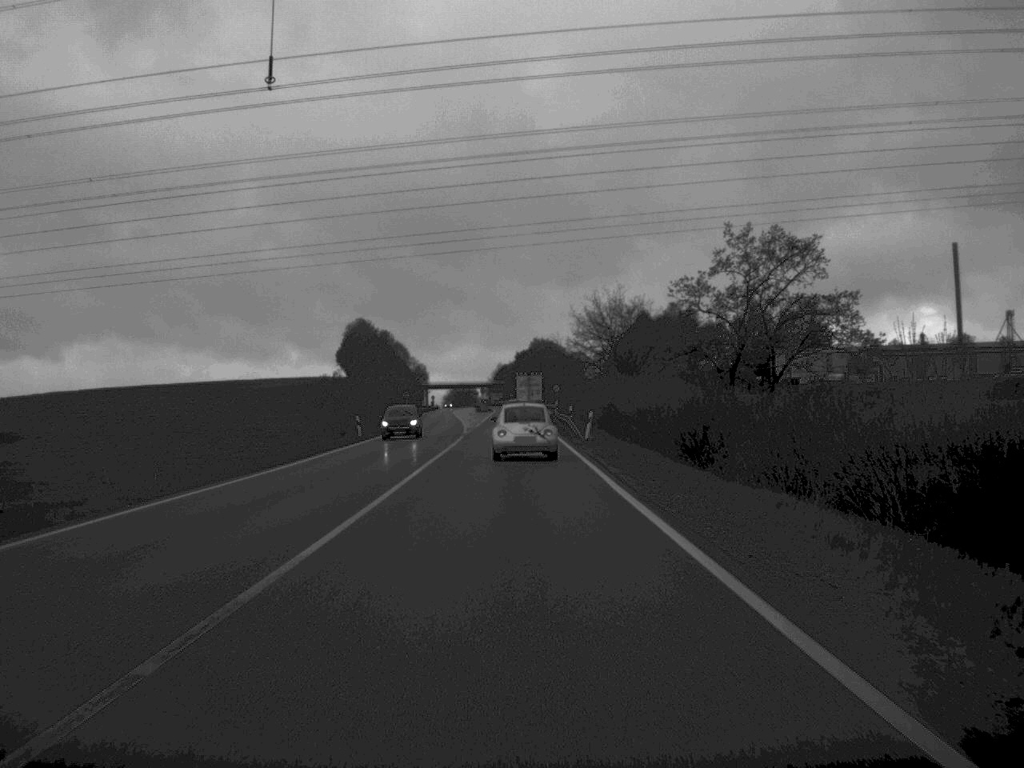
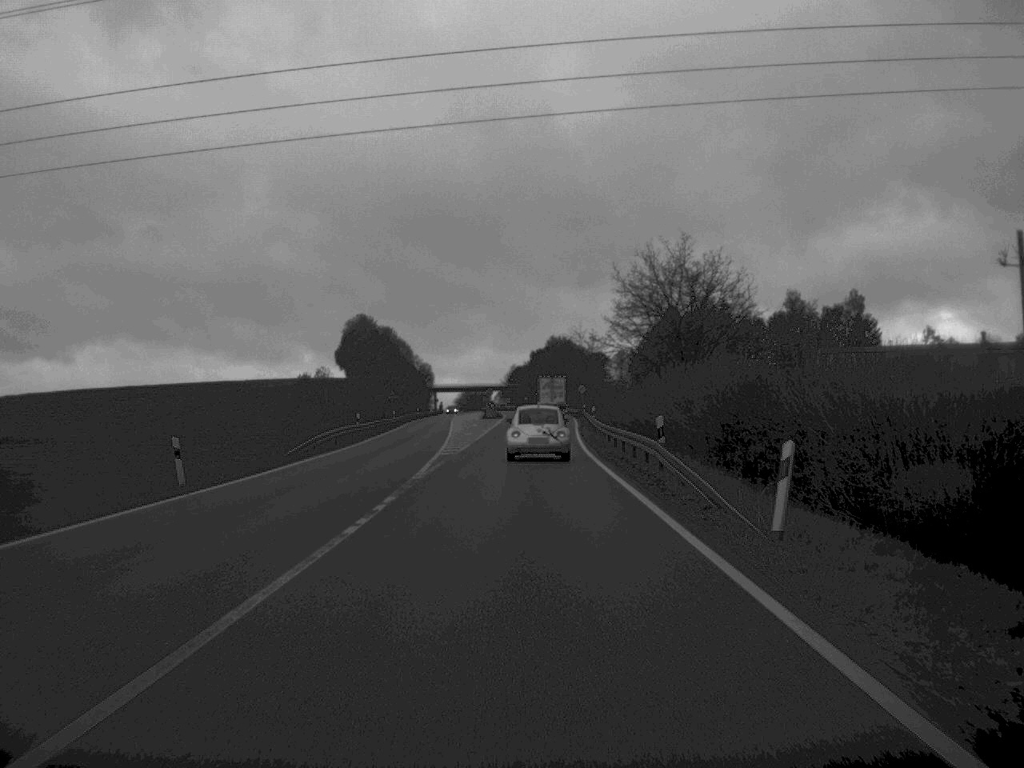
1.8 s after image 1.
(-0.4, +34.4) m; -1°
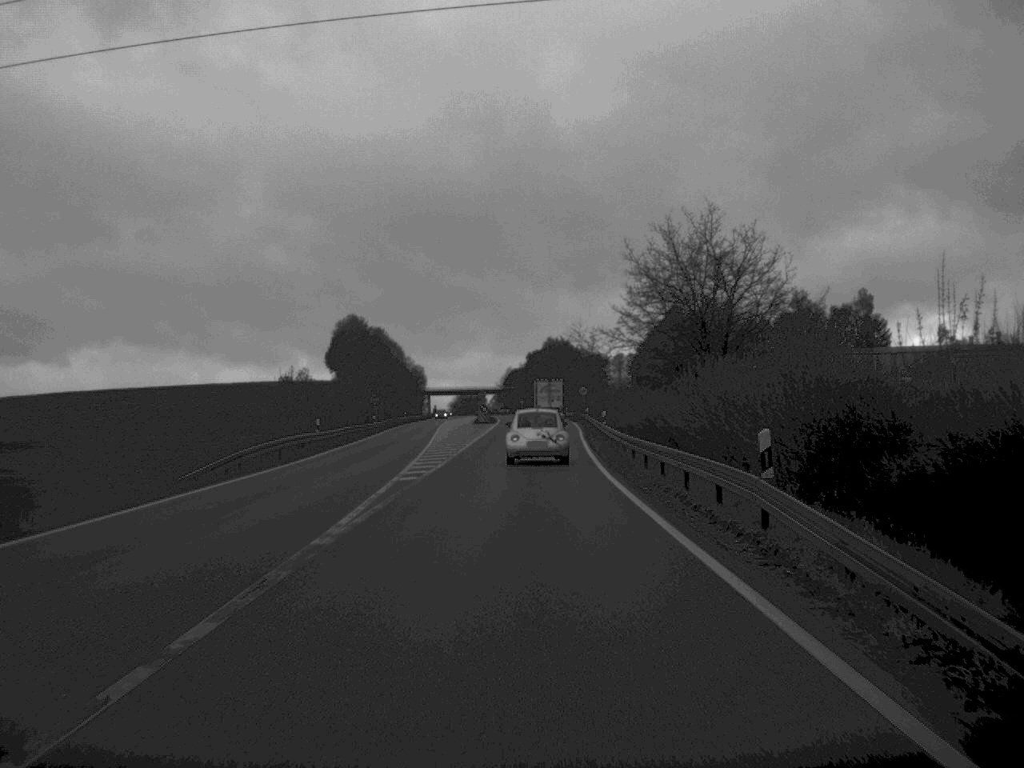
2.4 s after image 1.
(0.0, +12.0) m; 0°
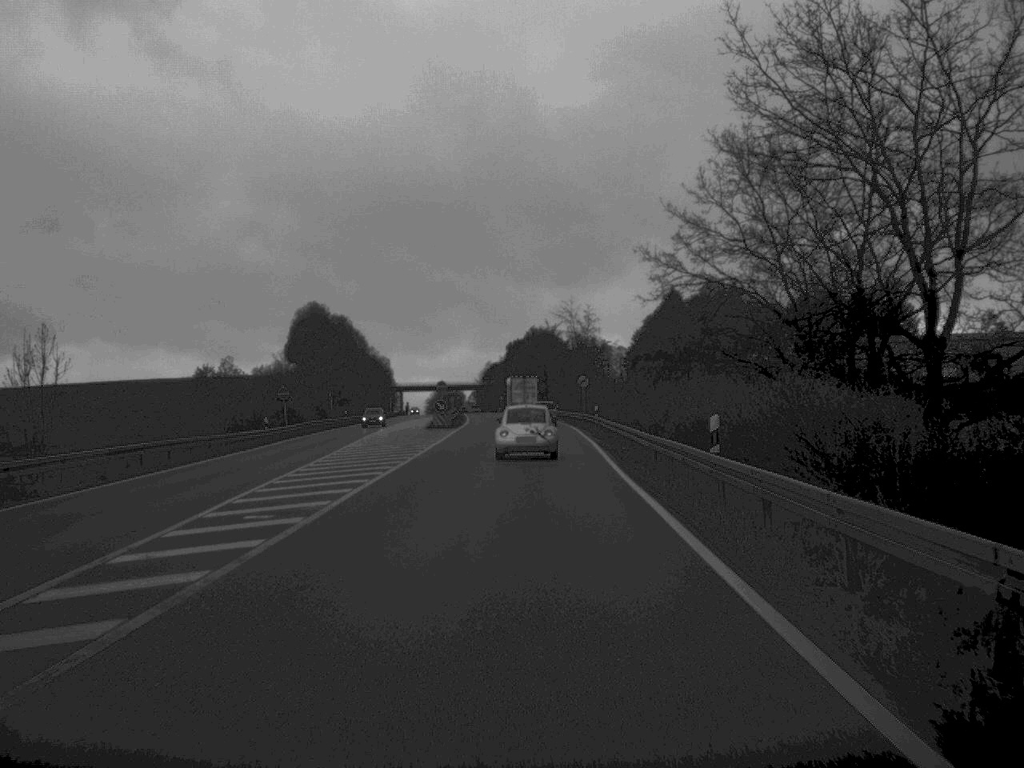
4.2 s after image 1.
(+0.3, +36.0) m; +1°
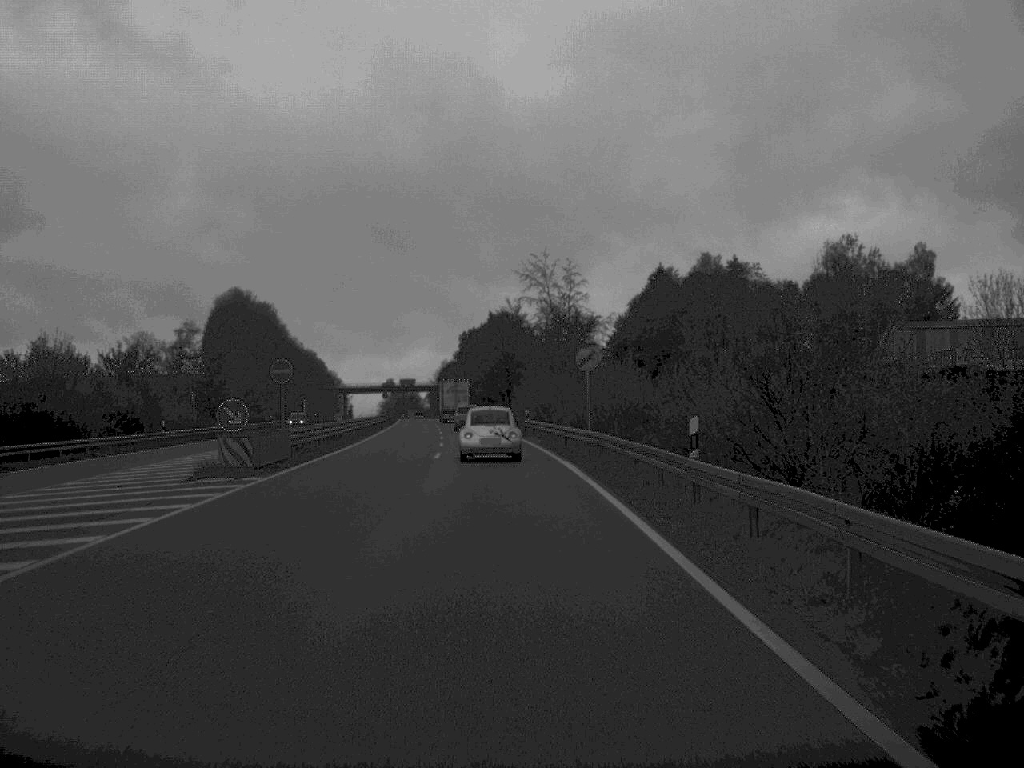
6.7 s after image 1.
(+0.7, +48.3) m; +2°
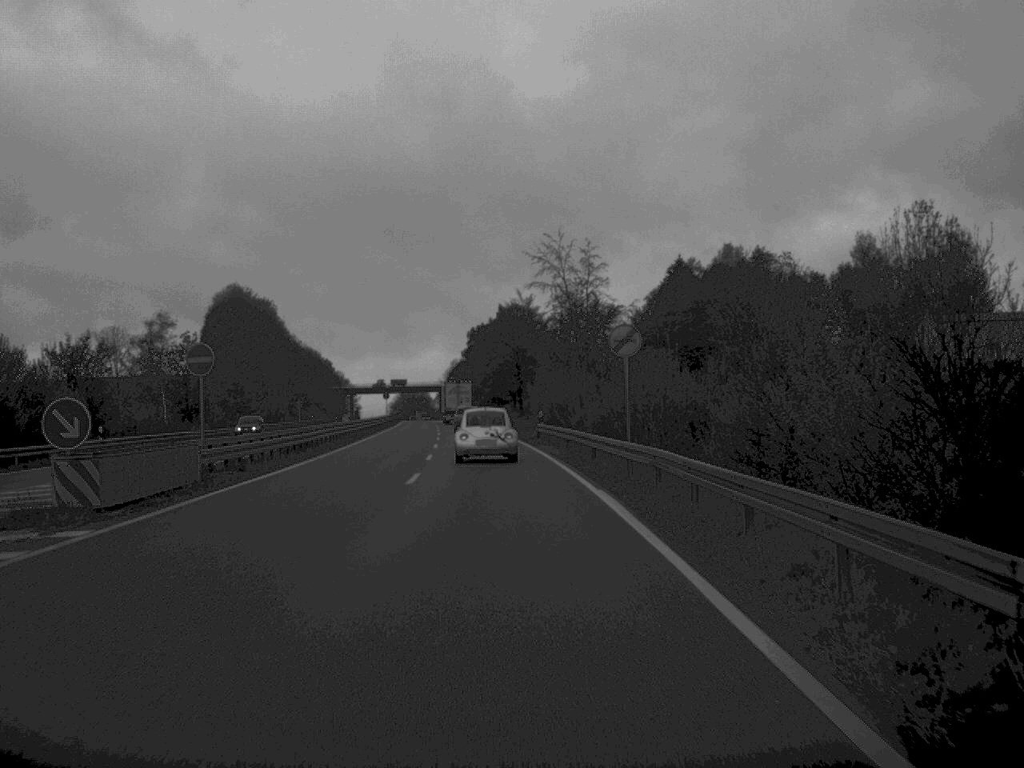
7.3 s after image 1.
(-0.1, +11.9) m; -1°
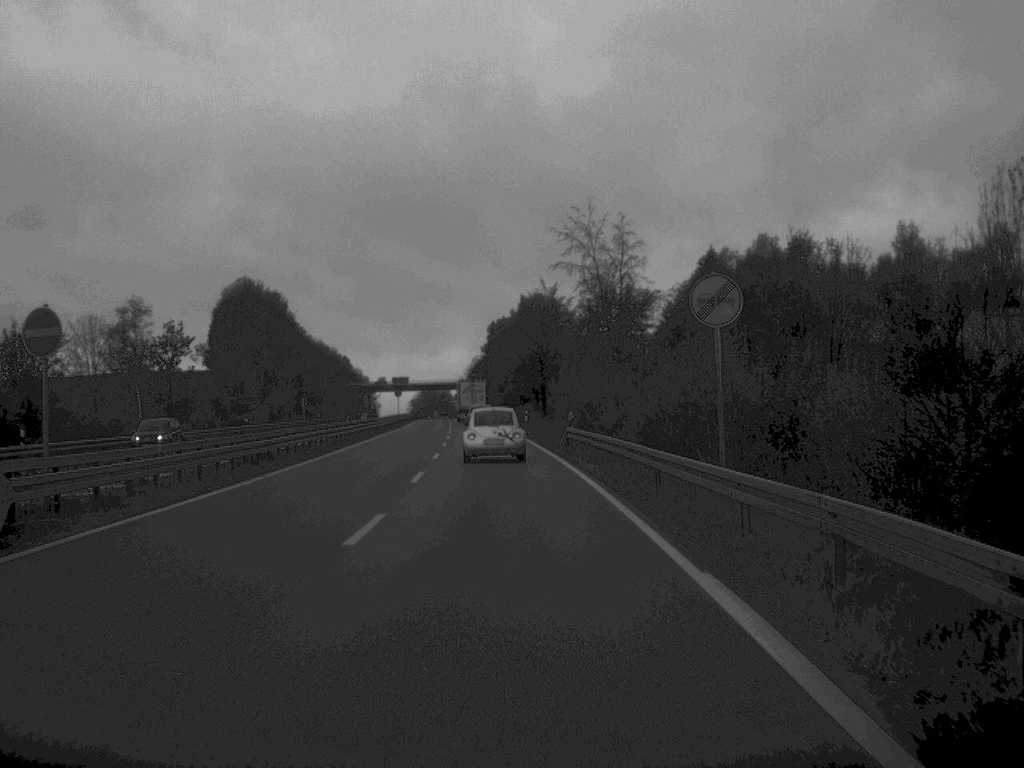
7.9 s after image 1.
(-0.1, +11.3) m; -1°
